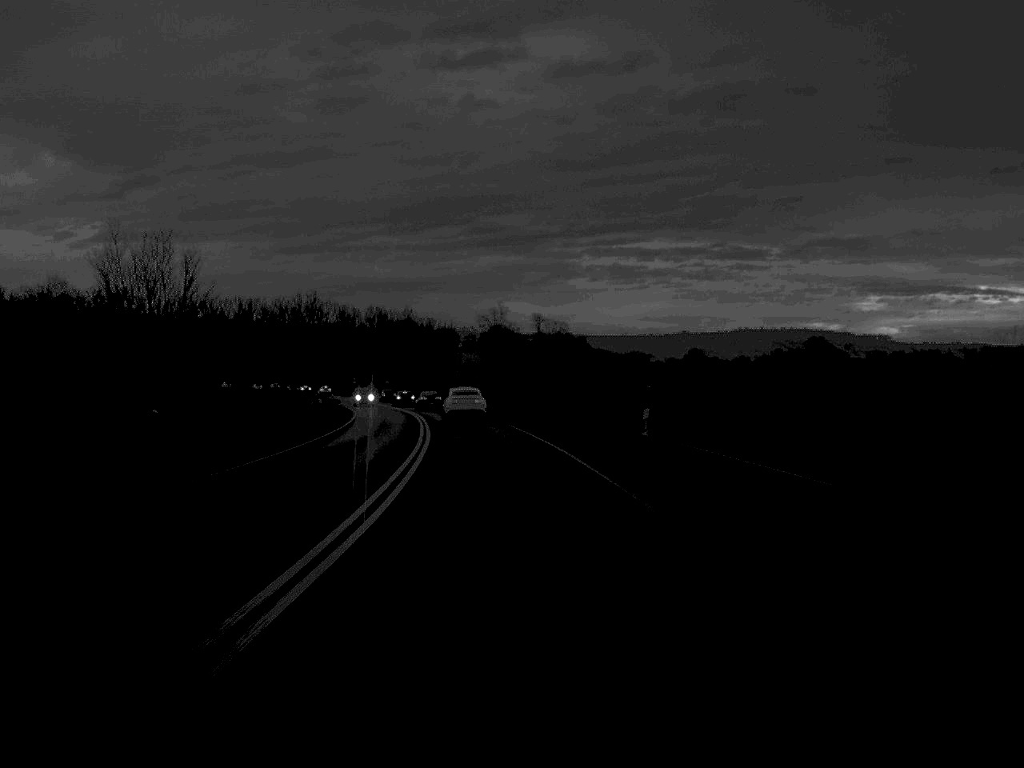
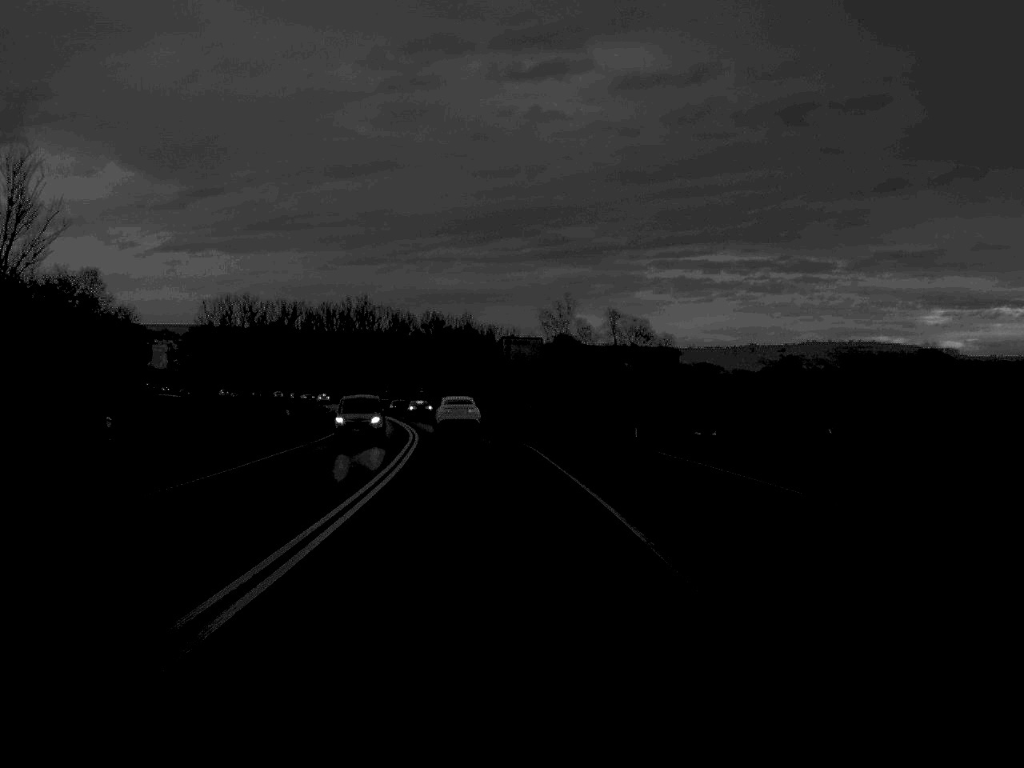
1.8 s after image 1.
(-0.9, +38.0) m; -3°
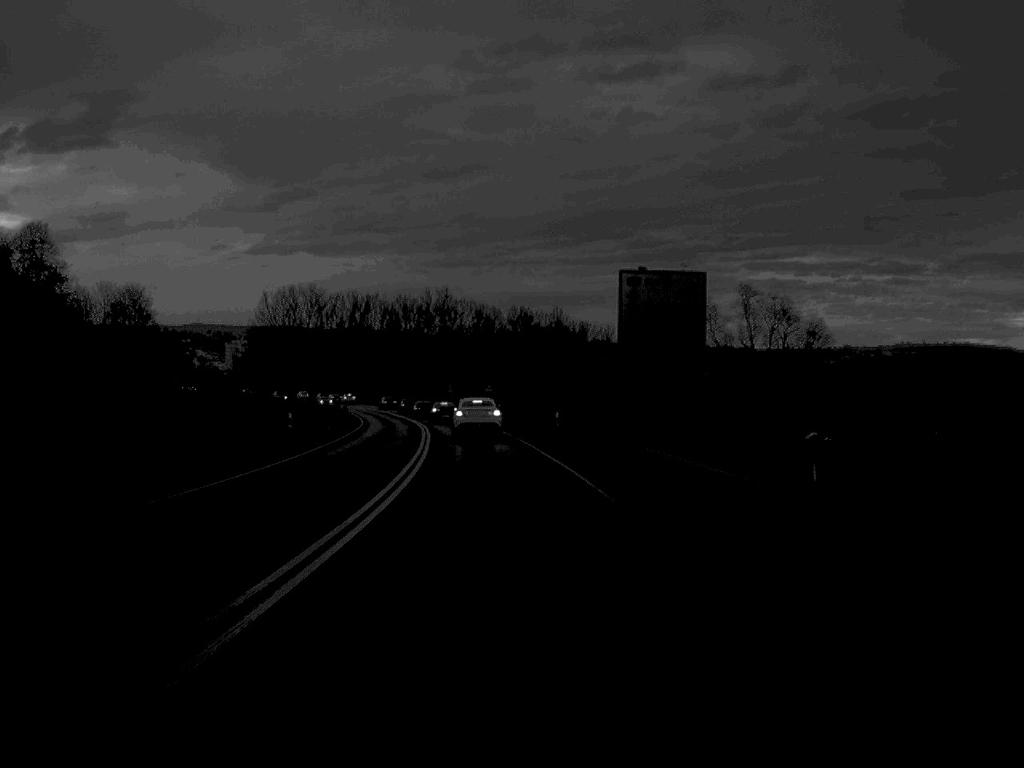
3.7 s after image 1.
(-1.4, +40.2) m; -4°
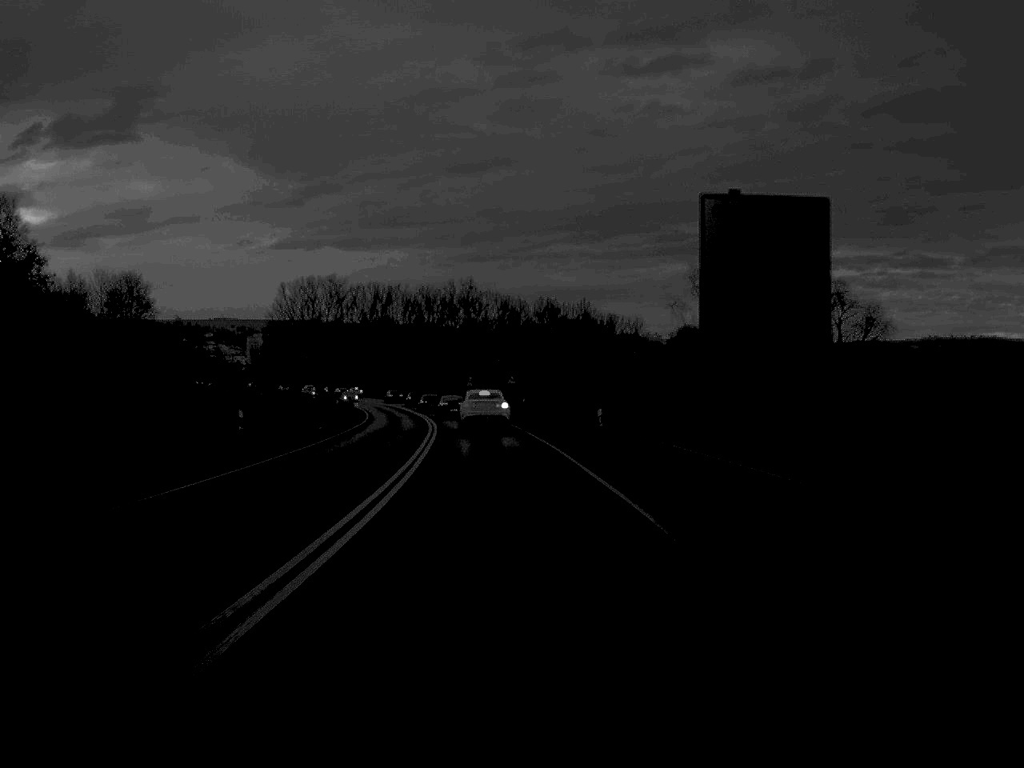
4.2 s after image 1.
(-0.1, +12.3) m; -1°
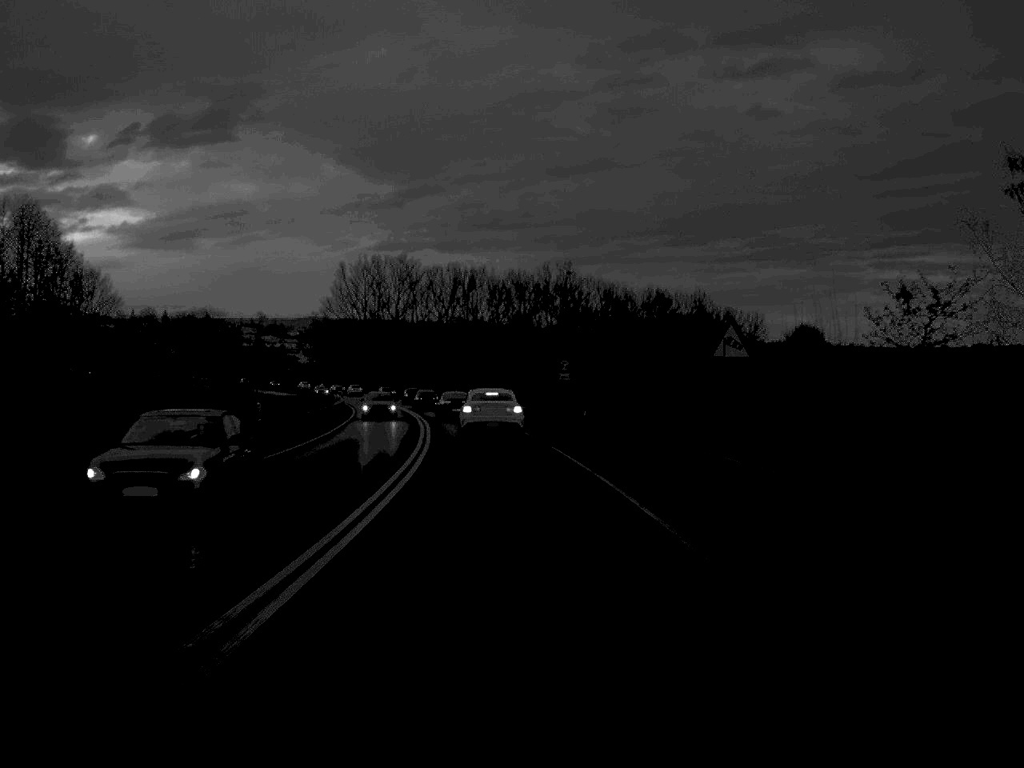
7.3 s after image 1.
(-2.3, +60.6) m; -4°
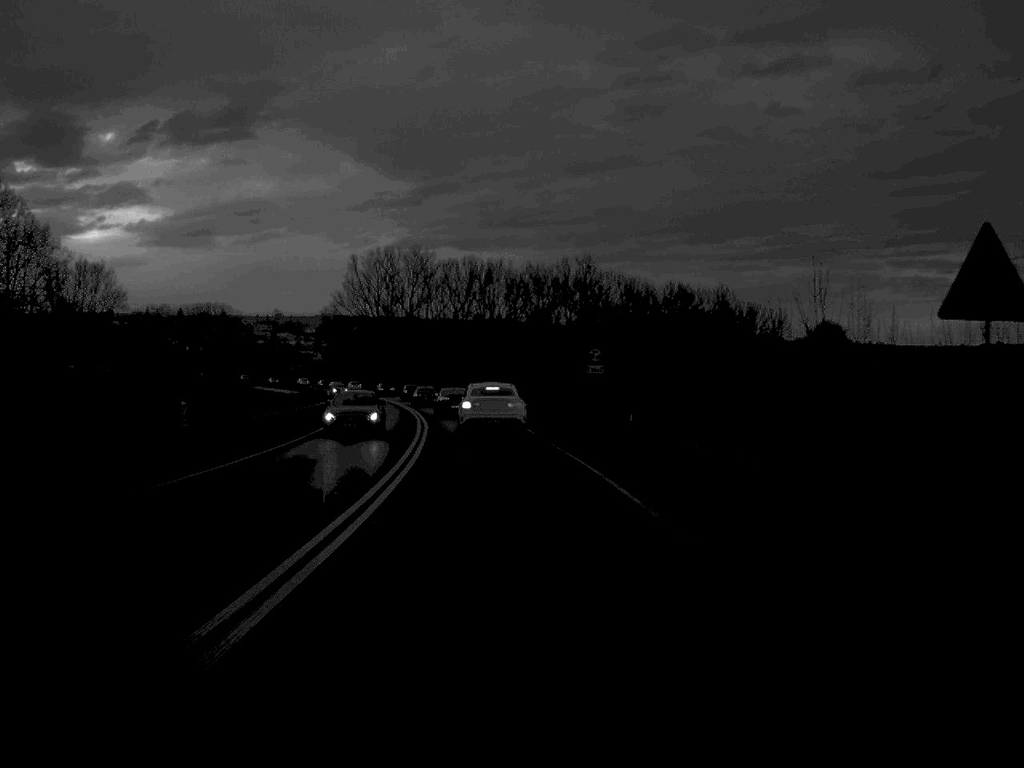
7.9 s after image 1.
(-0.1, +10.5) m; -1°
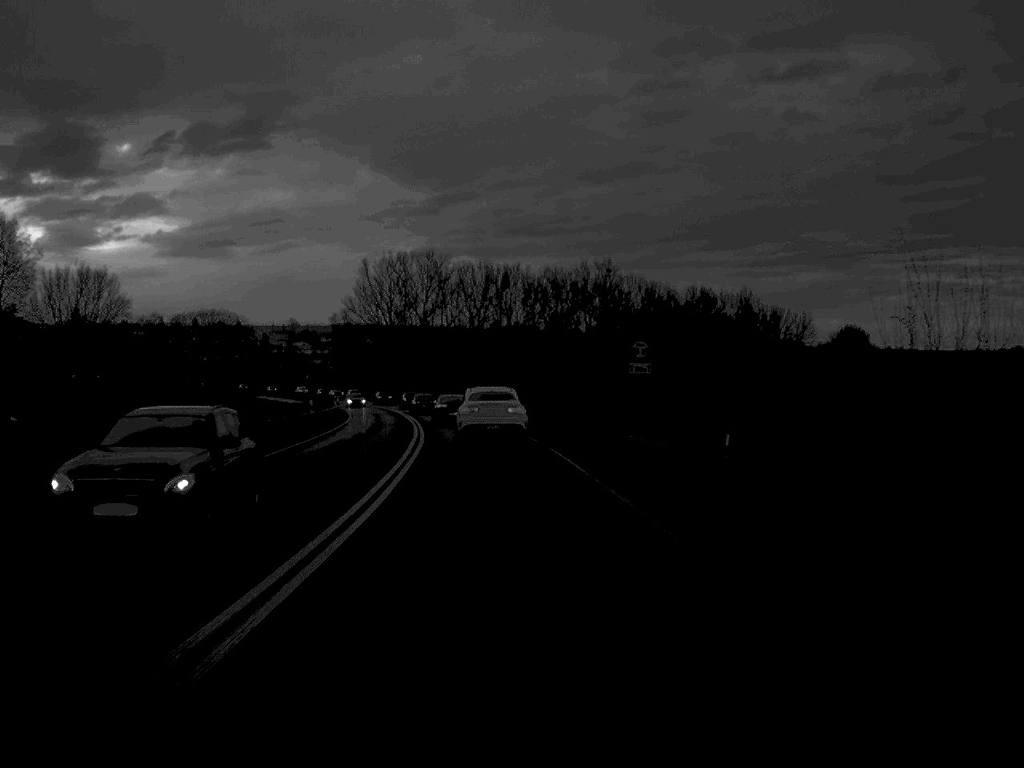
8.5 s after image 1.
(-0.1, +10.6) m; -1°
